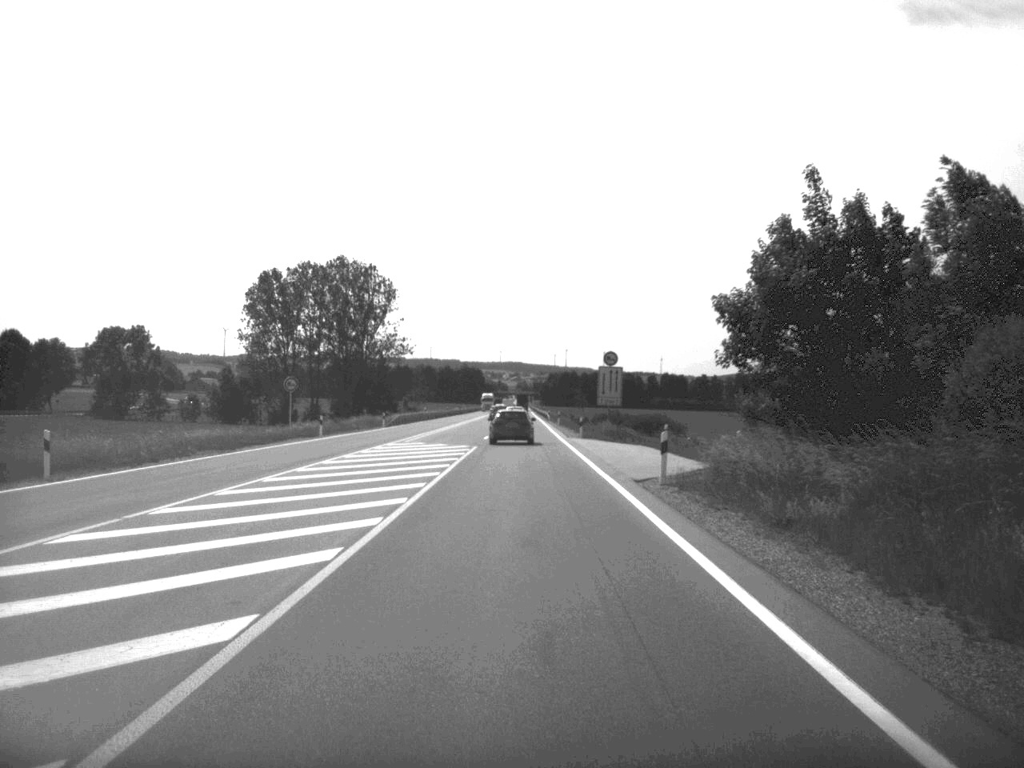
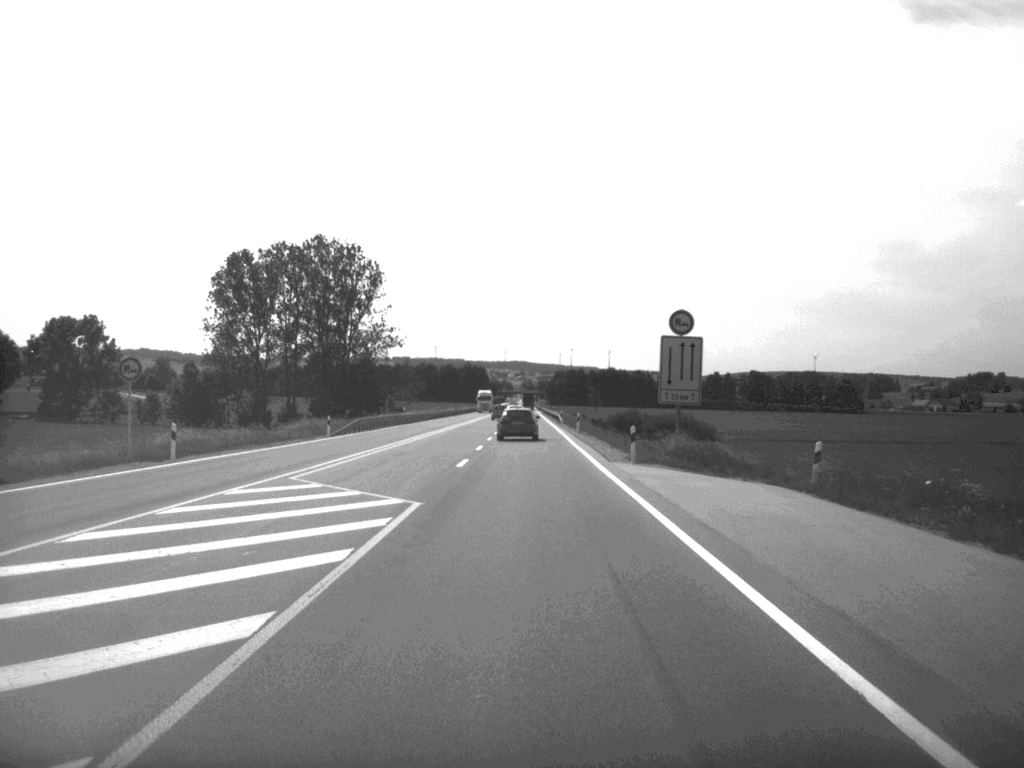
(-0.1, +28.2) m; 0°
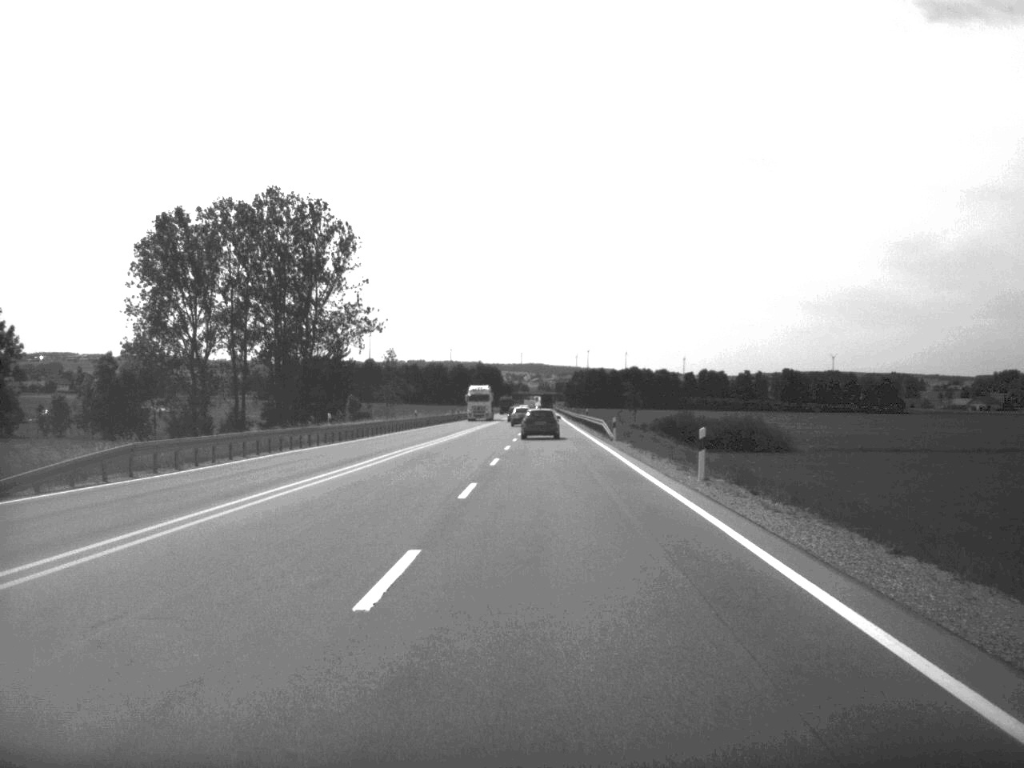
(-0.2, +47.1) m; -1°
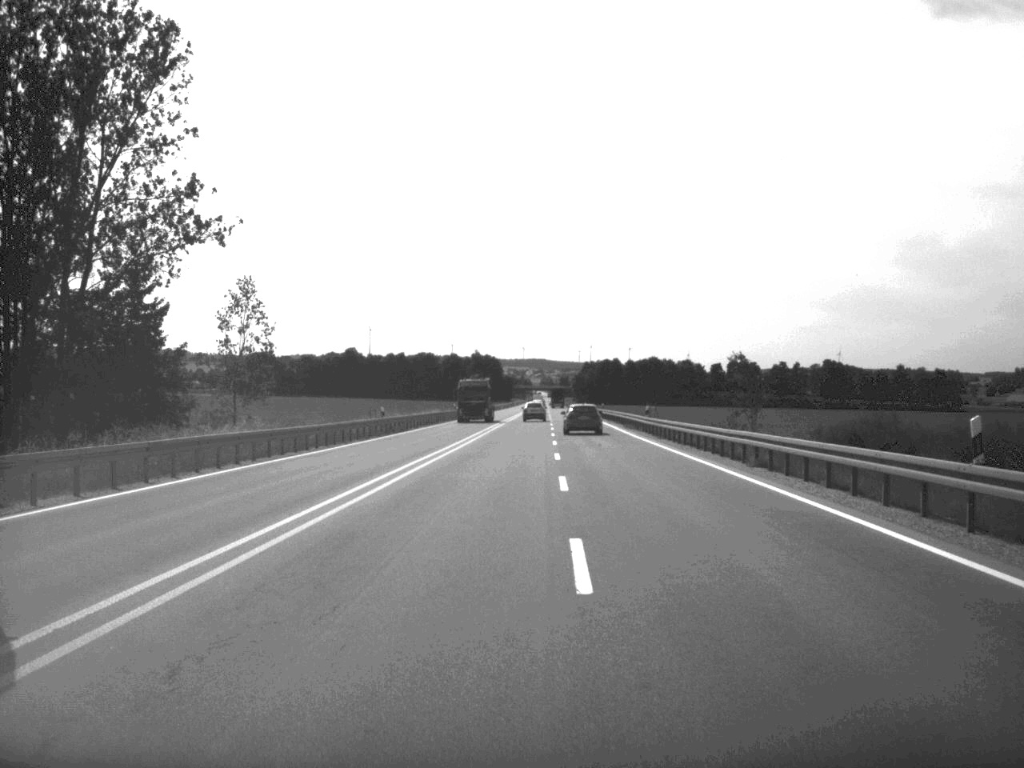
(-0.4, +83.1) m; 0°
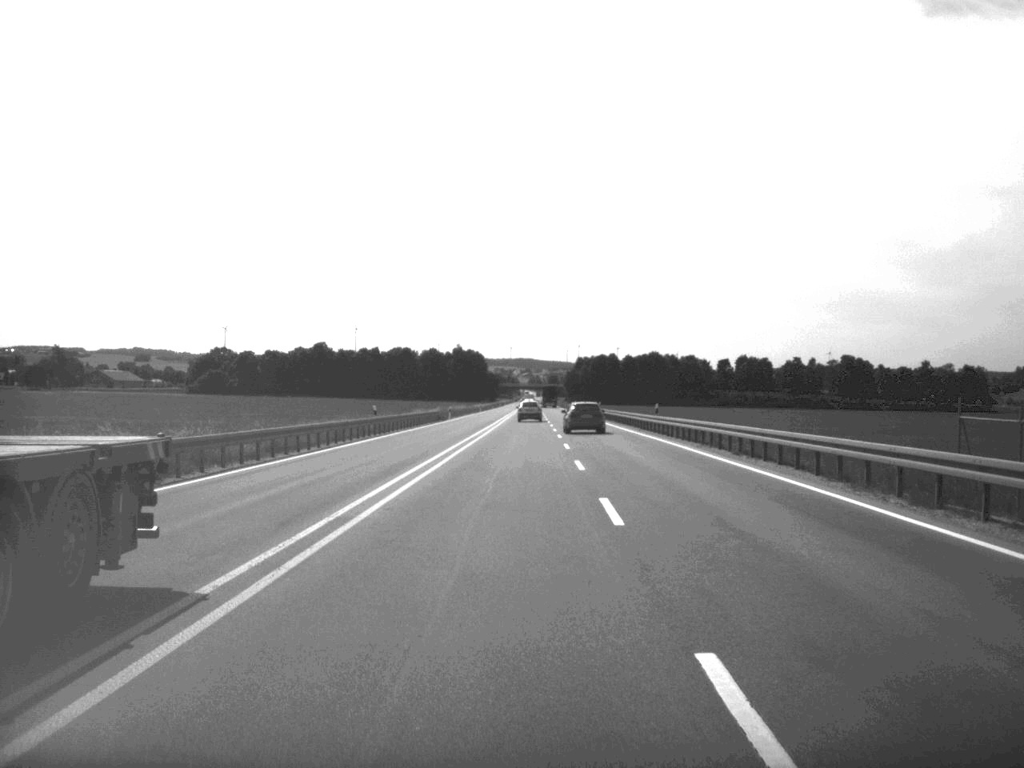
(+0.2, +54.3) m; +1°
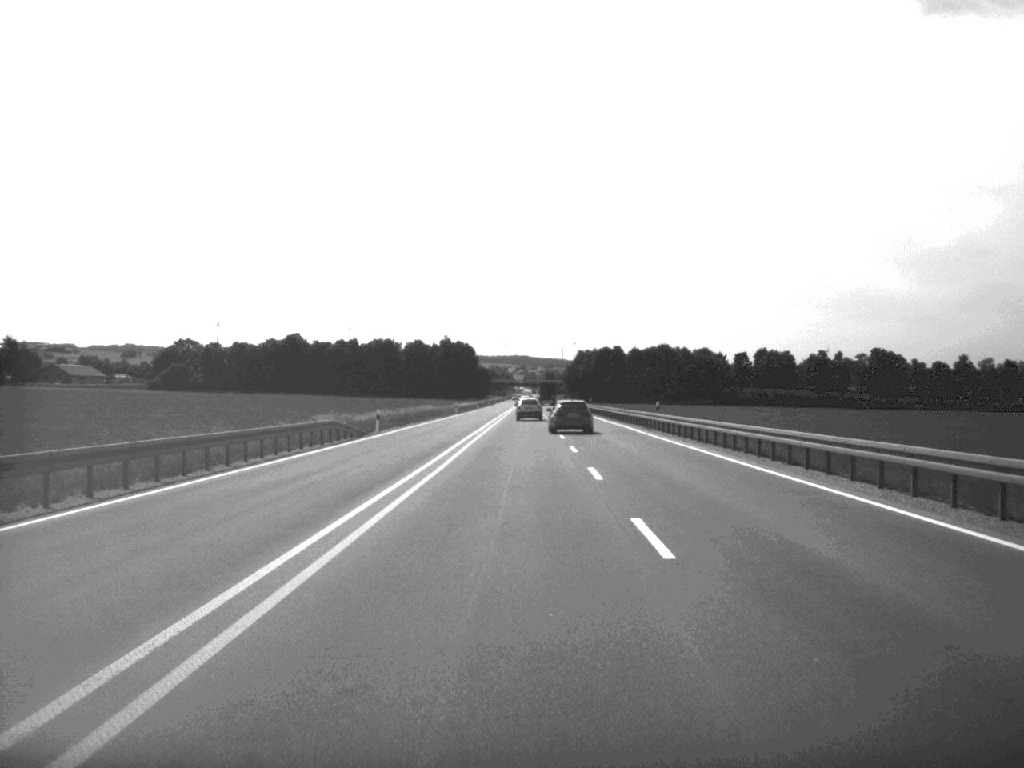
(+0.1, +51.2) m; 0°
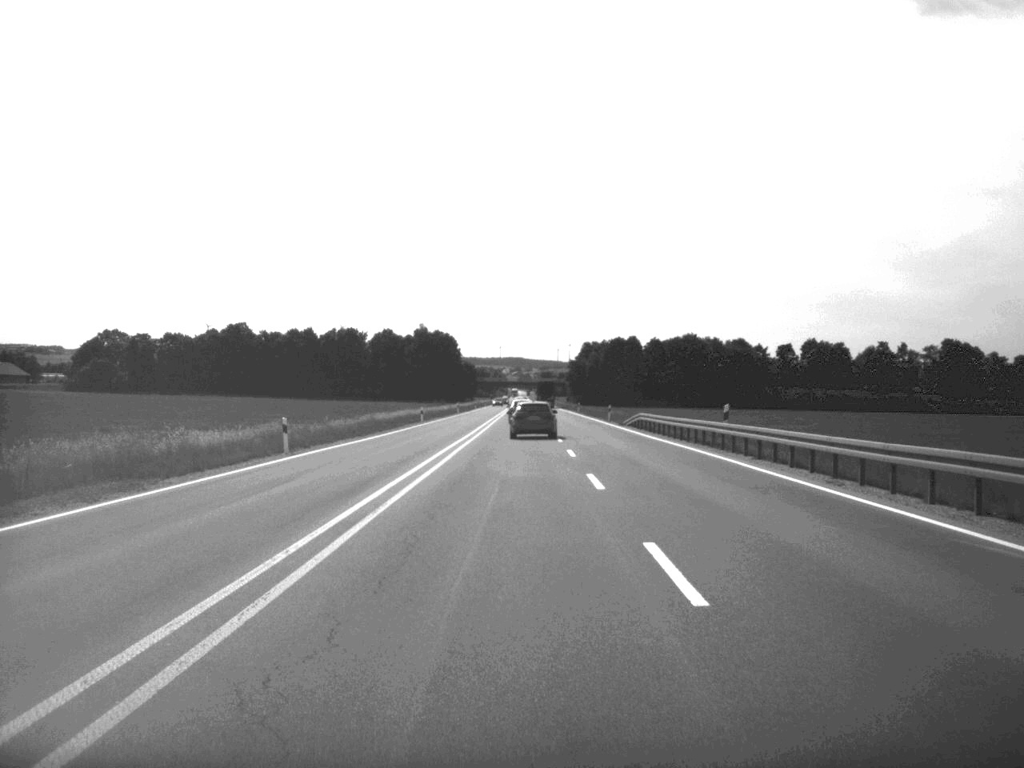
(+0.3, +86.1) m; 0°
